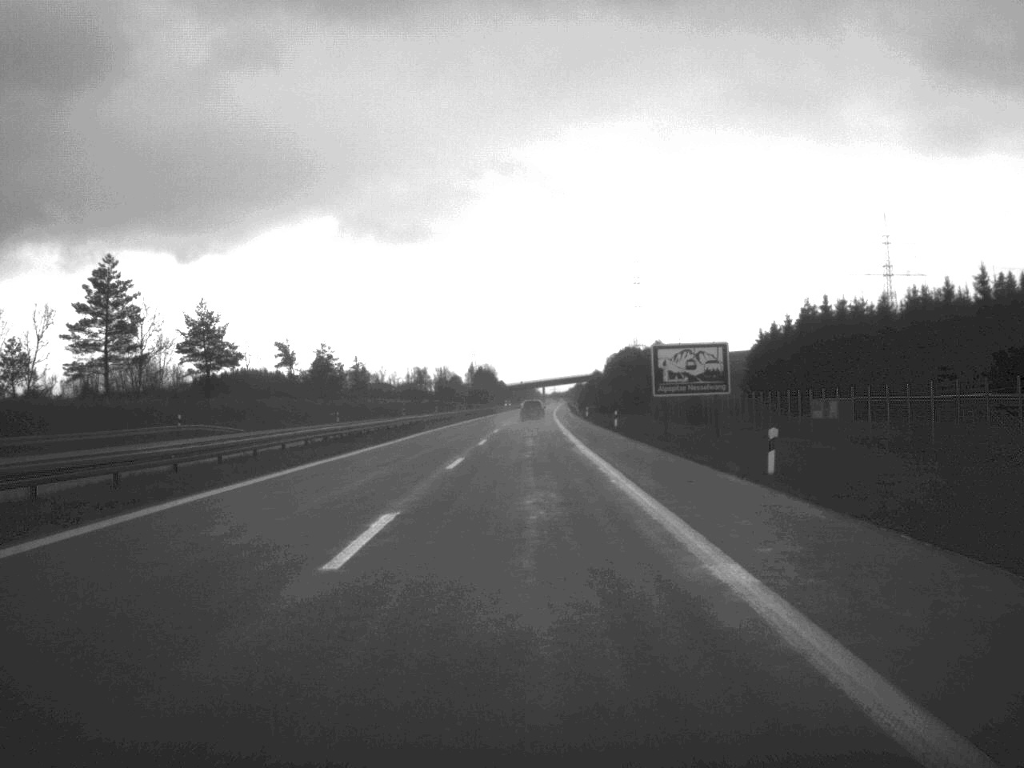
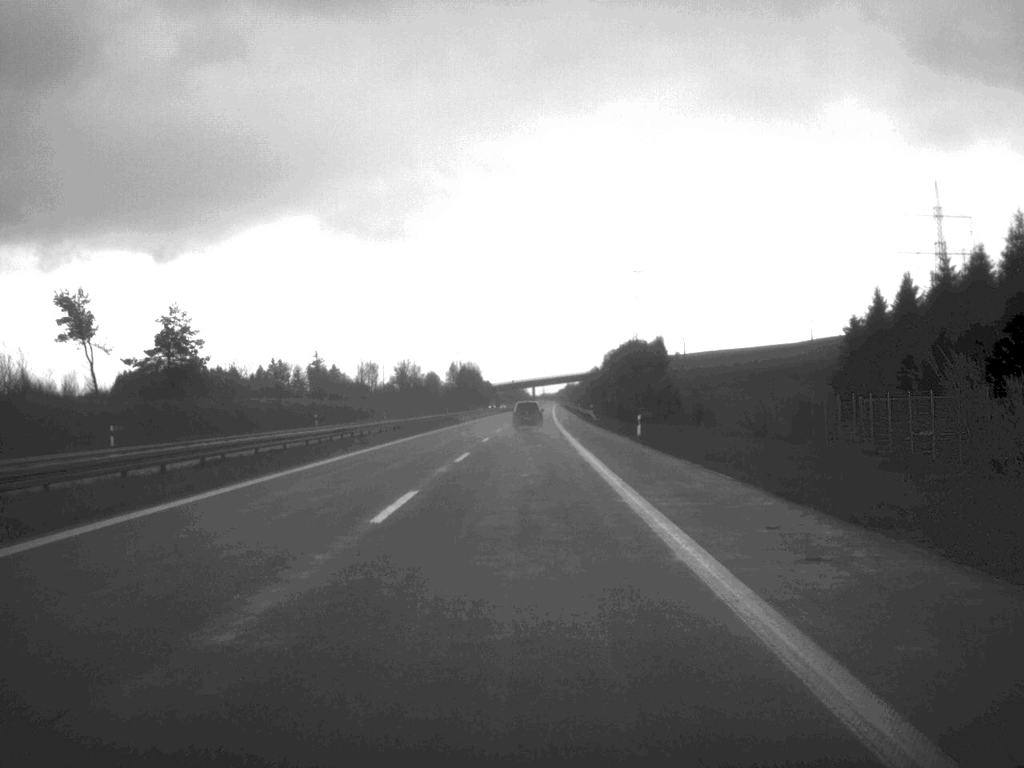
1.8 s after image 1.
(+0.3, +66.2) m; 0°
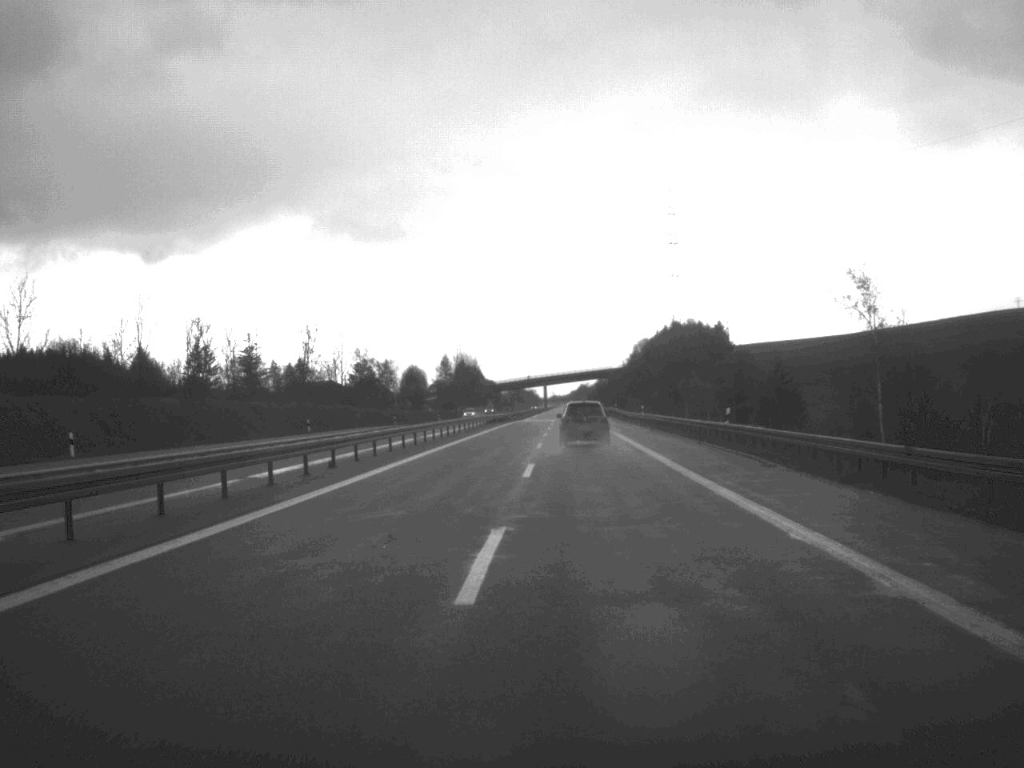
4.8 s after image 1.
(-0.4, +112.9) m; 0°
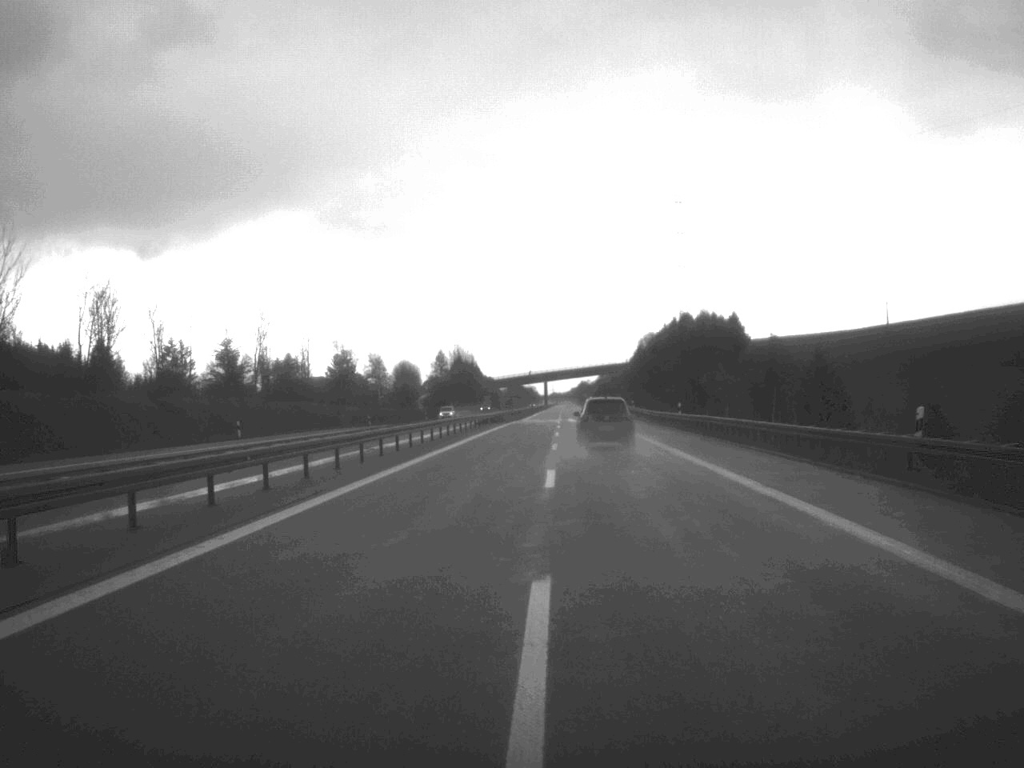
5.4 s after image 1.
(0.0, +22.6) m; 0°
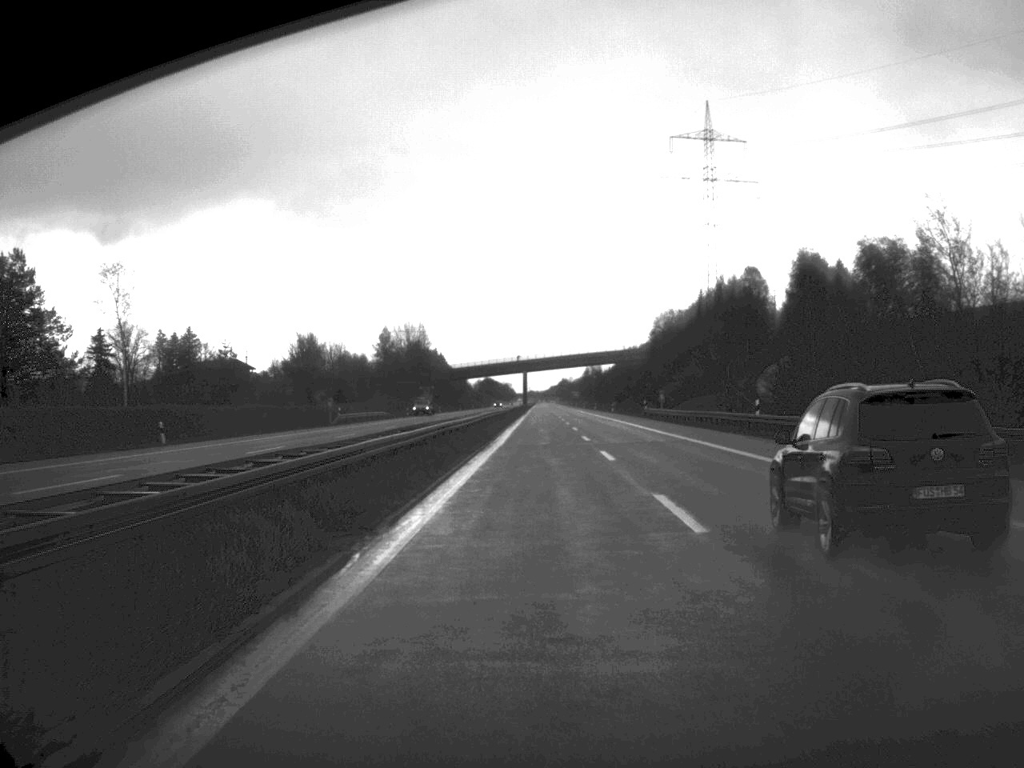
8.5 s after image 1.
(+0.9, +114.3) m; +1°
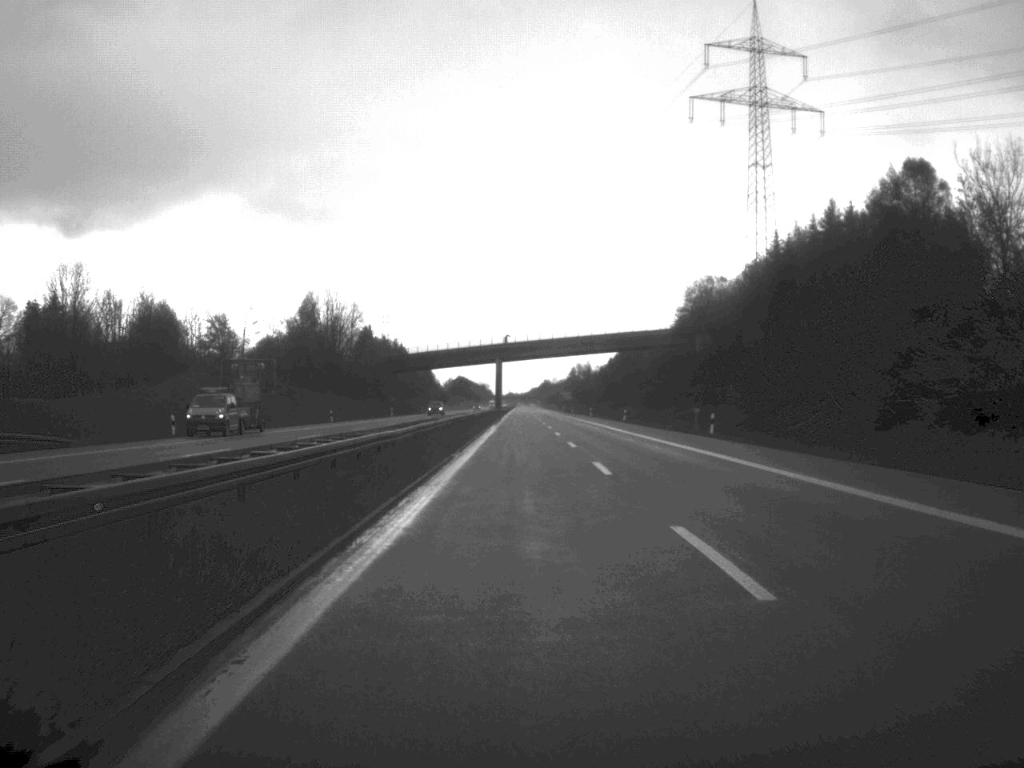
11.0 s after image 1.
(+1.0, +93.6) m; +1°
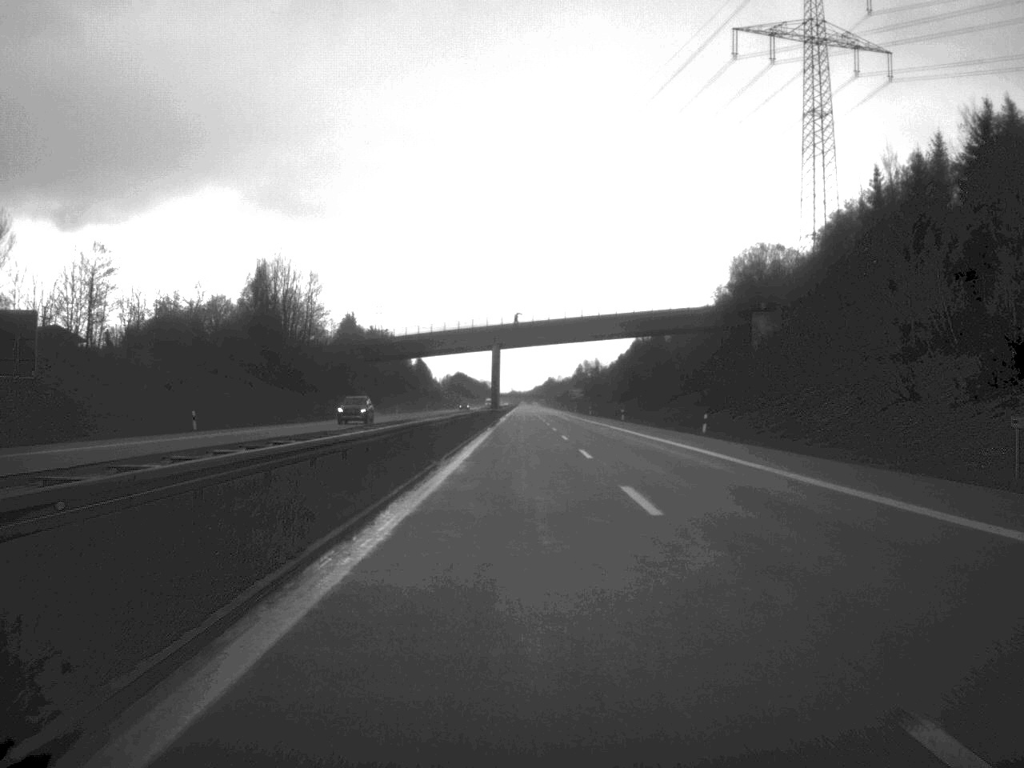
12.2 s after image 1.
(-0.1, +45.3) m; 0°
